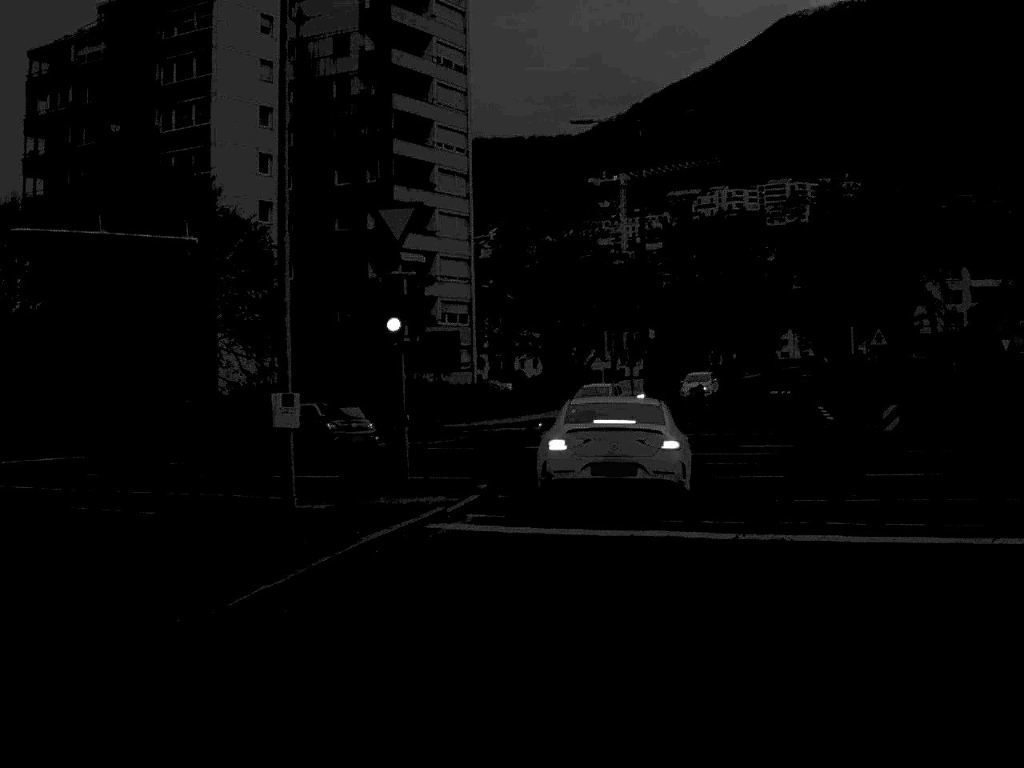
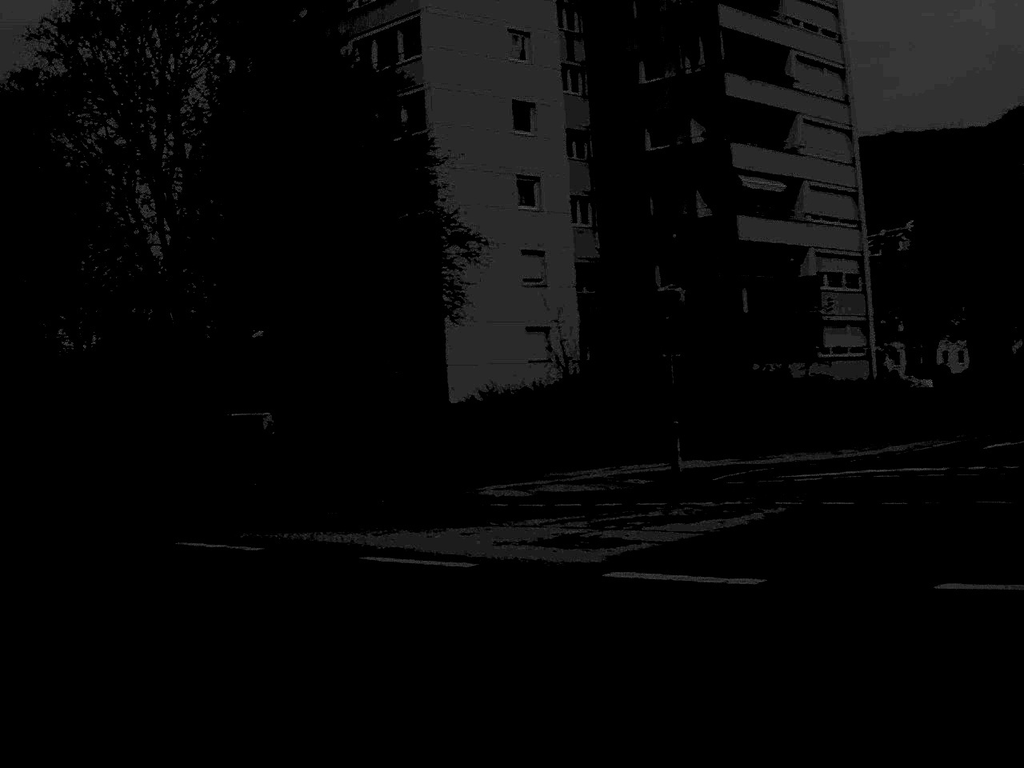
(+0.4, +25.9) m; -20°
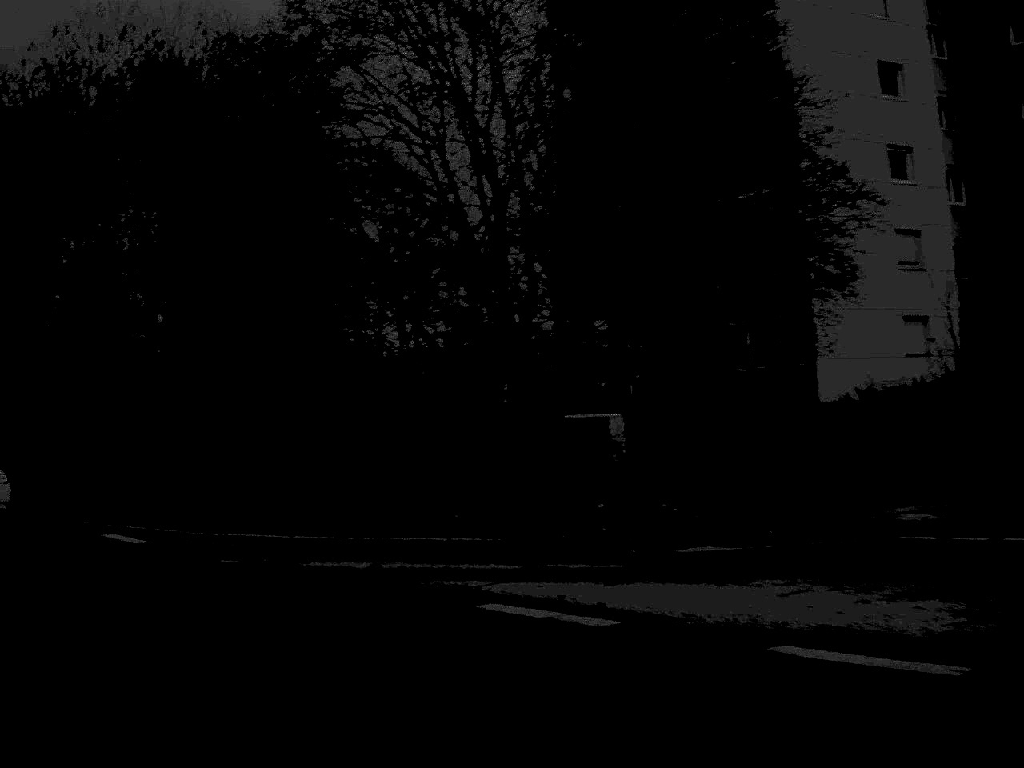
(-0.7, +4.9) m; -15°
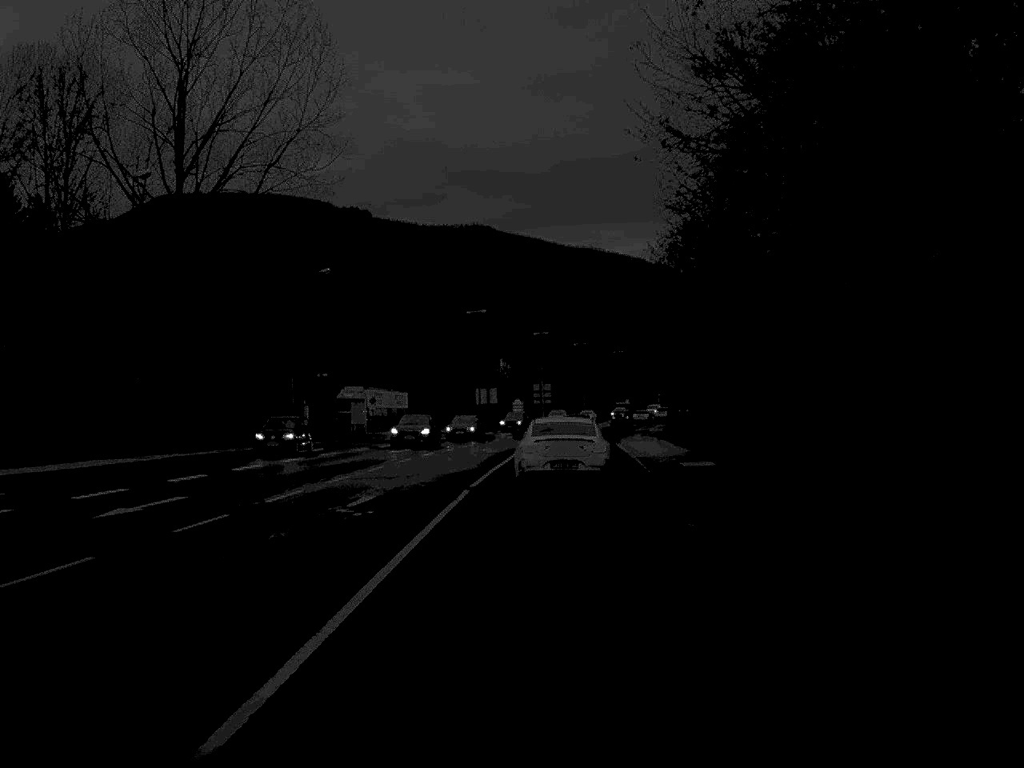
(-10.4, +20.9) m; -38°
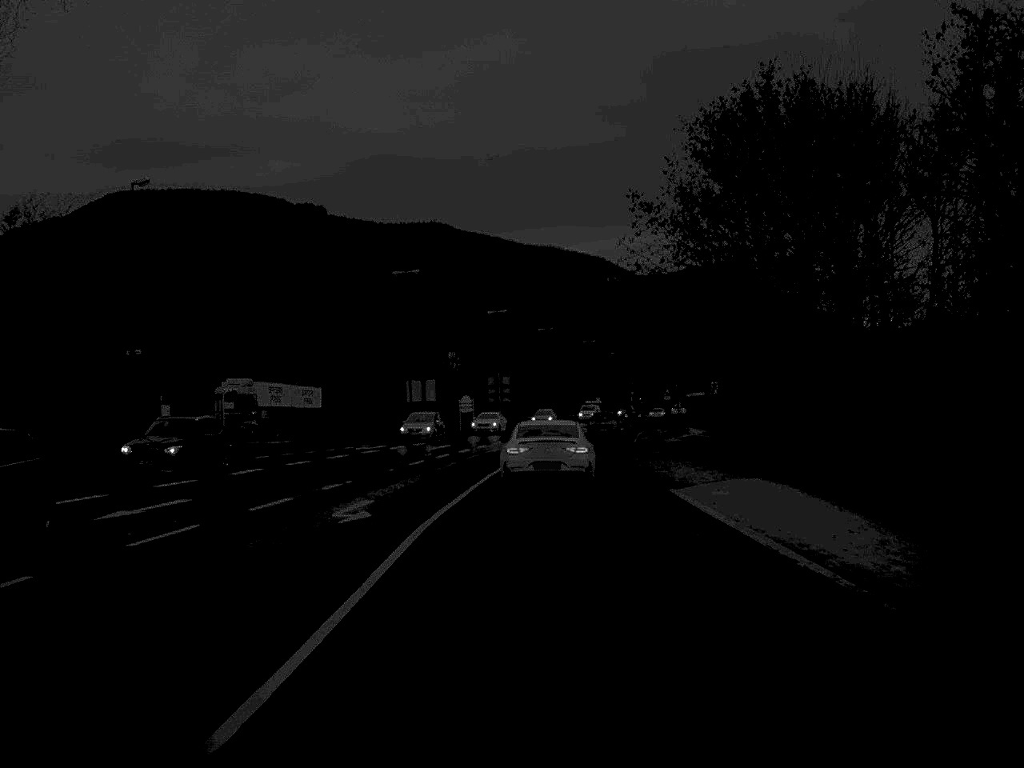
(+0.5, +31.4) m; +2°
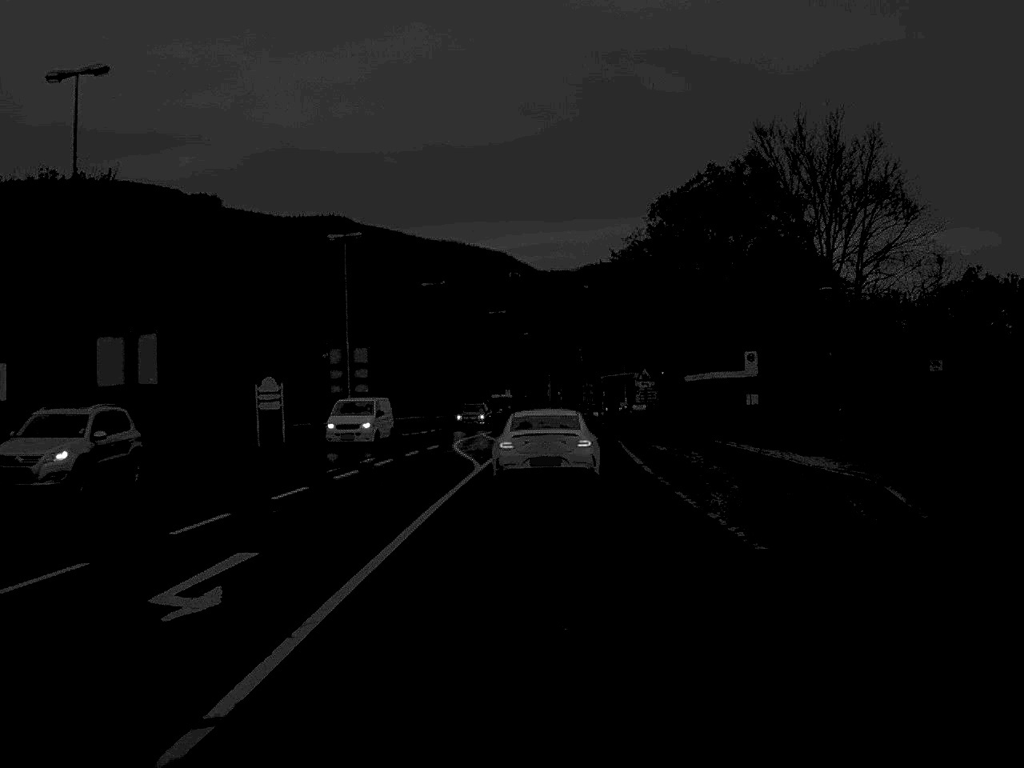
(+1.5, +46.6) m; +4°
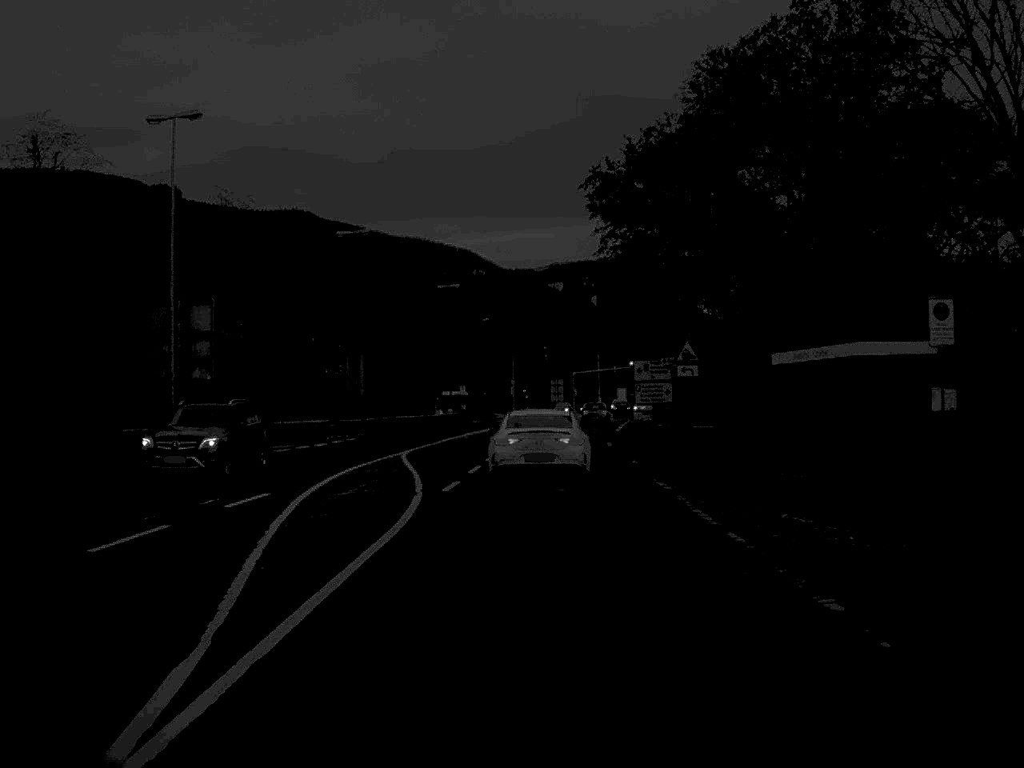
(+0.4, +26.5) m; +2°
